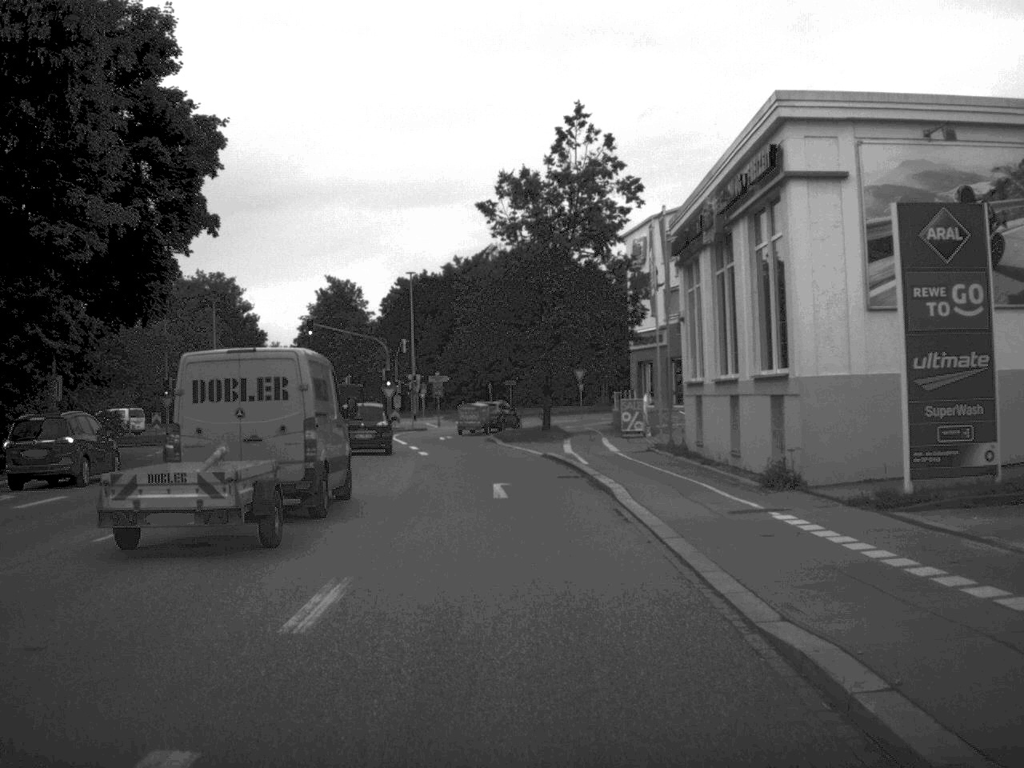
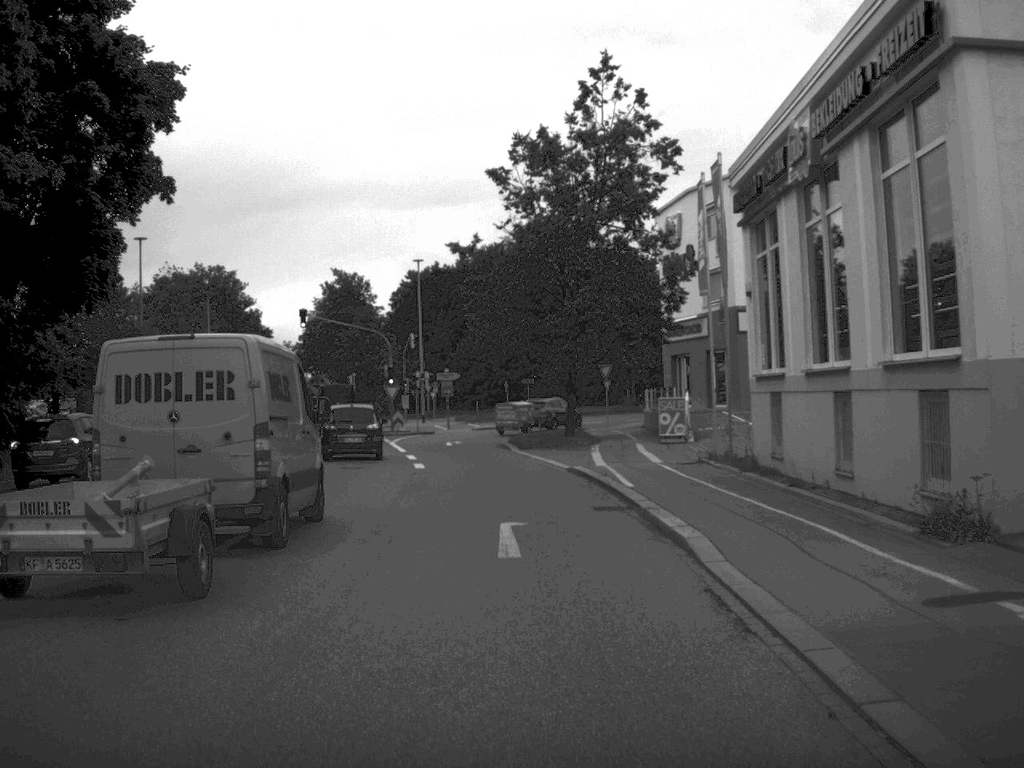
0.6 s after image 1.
(-0.1, +7.8) m; -1°
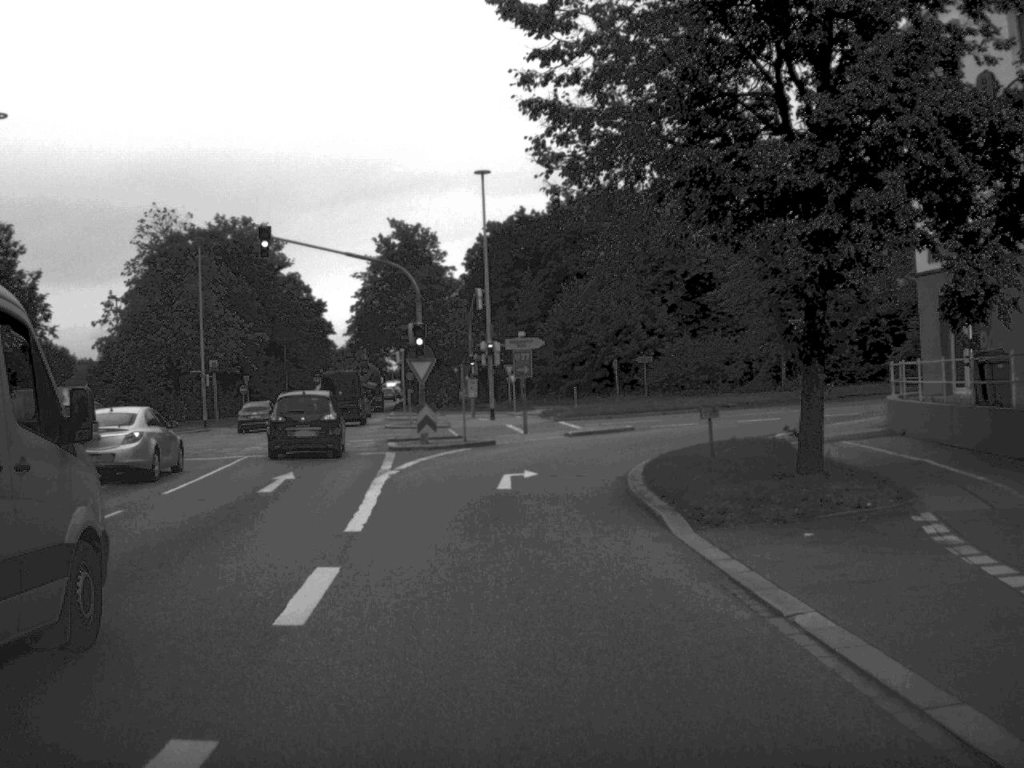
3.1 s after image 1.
(-0.9, +28.0) m; -5°
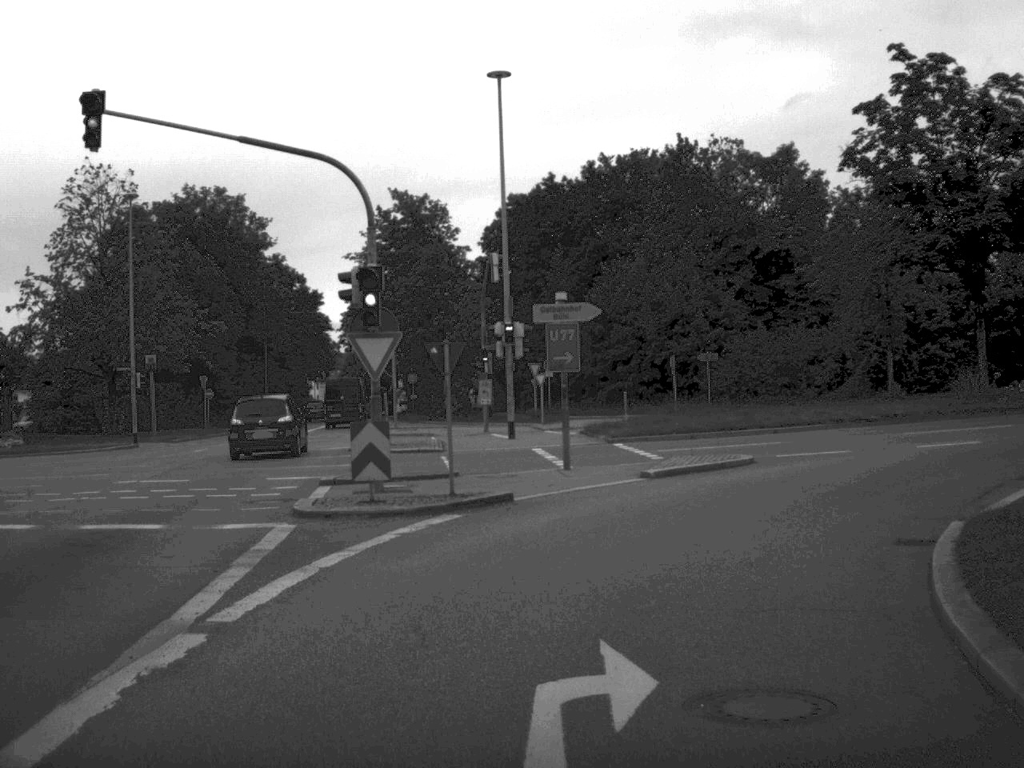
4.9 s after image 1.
(-0.3, +17.2) m; -1°
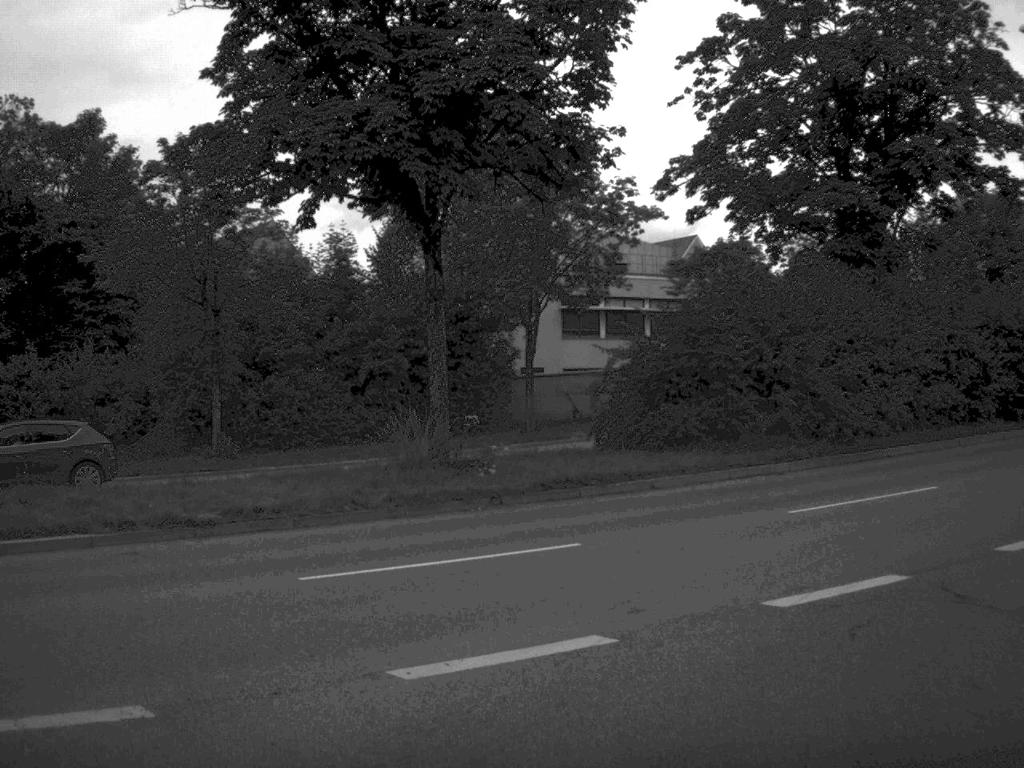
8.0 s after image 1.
(+4.1, +18.9) m; +31°
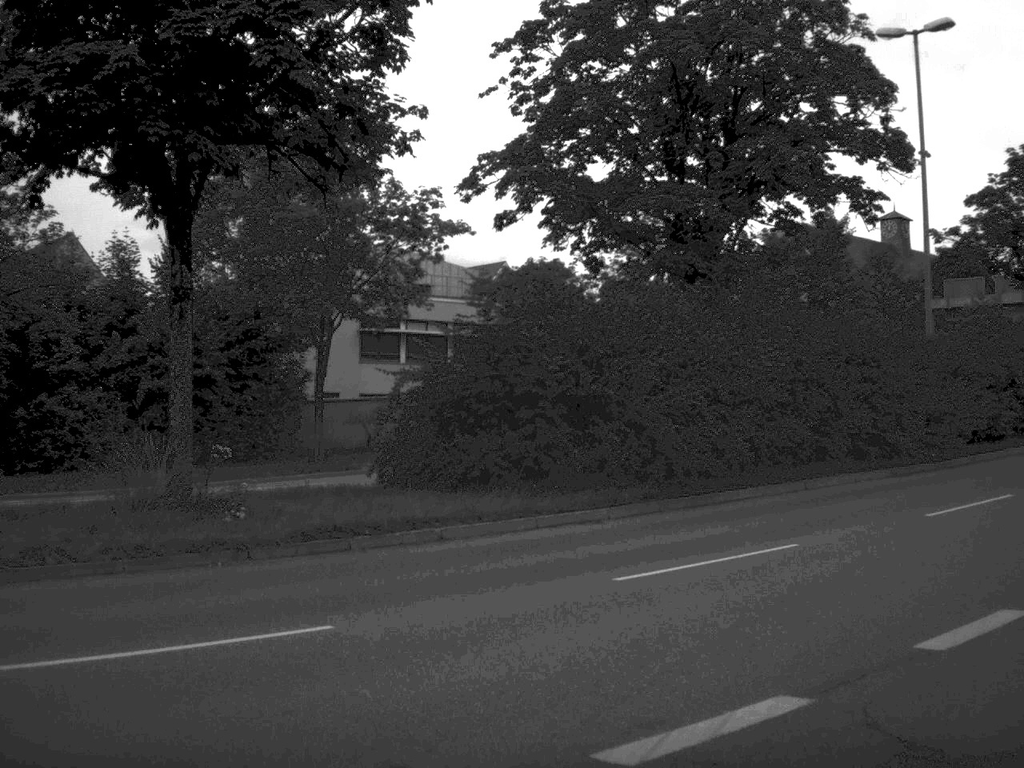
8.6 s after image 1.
(+0.2, +3.3) m; +9°
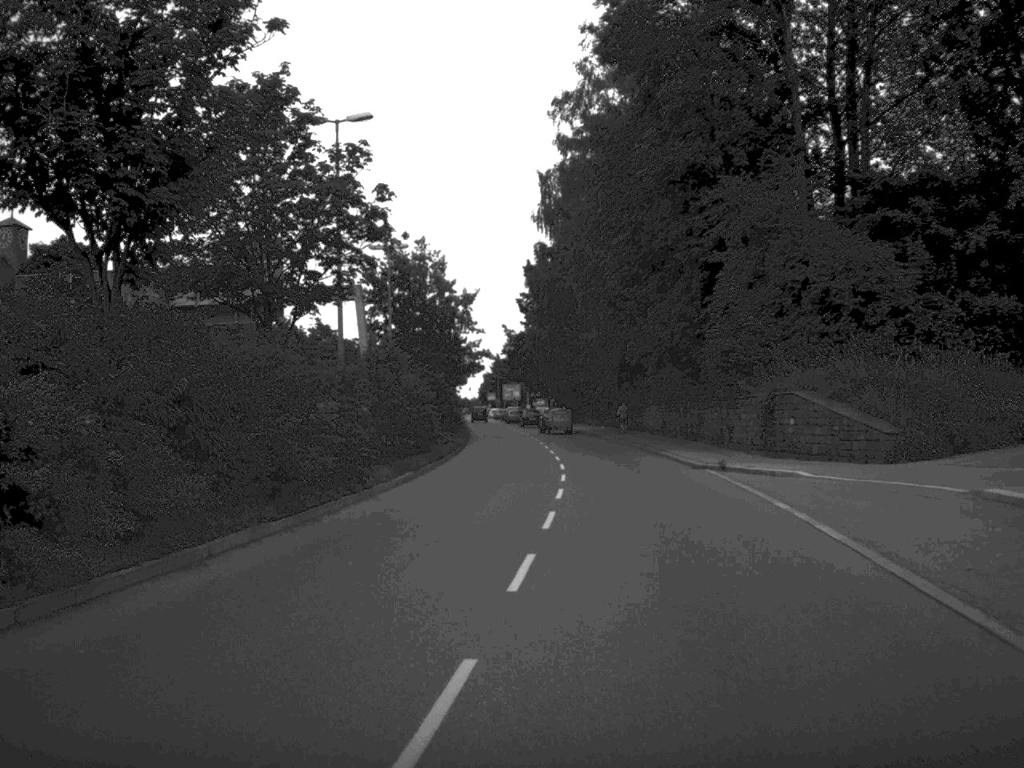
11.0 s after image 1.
(+9.3, +19.7) m; +37°
